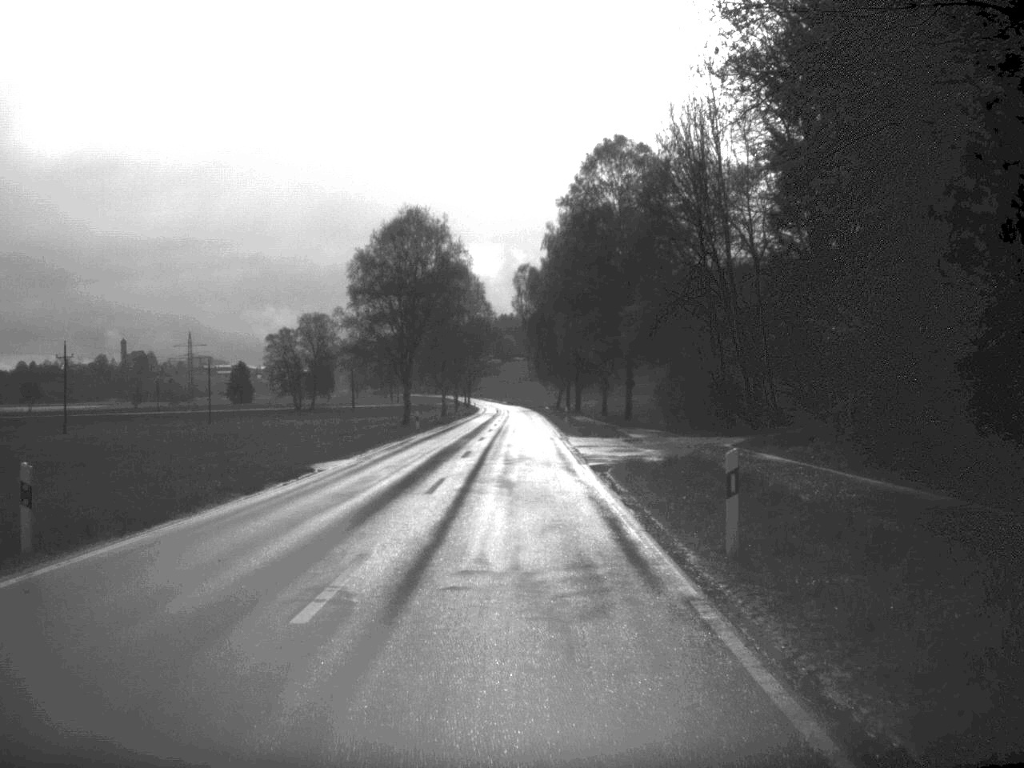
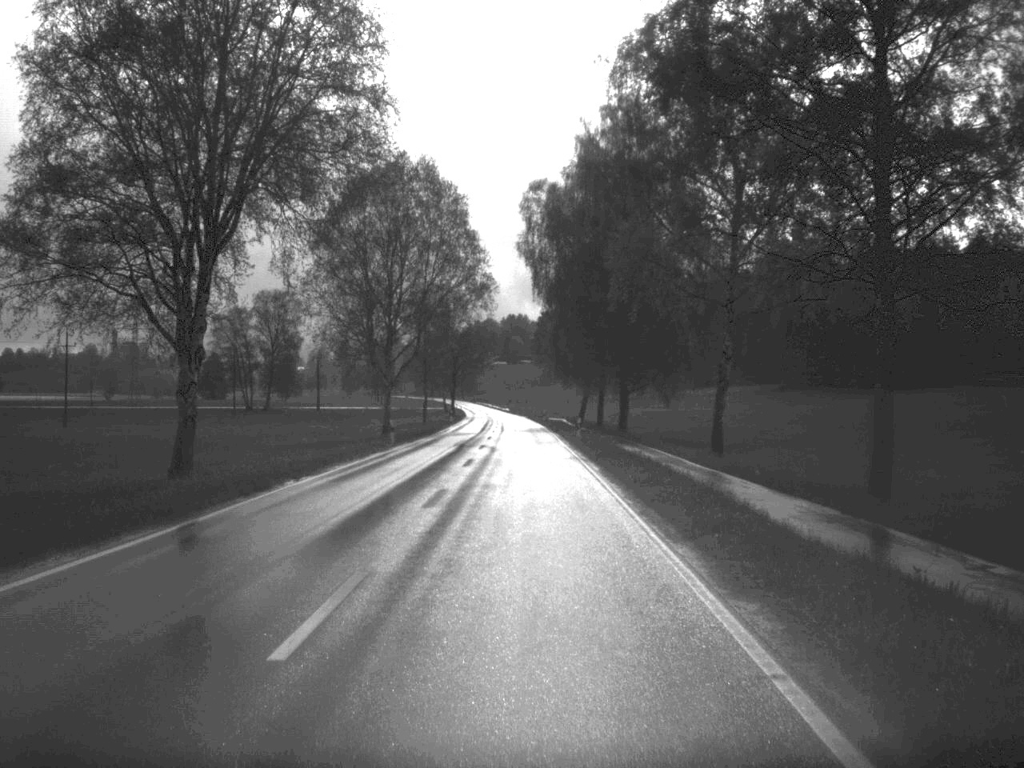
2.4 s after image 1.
(-0.3, +61.5) m; 0°
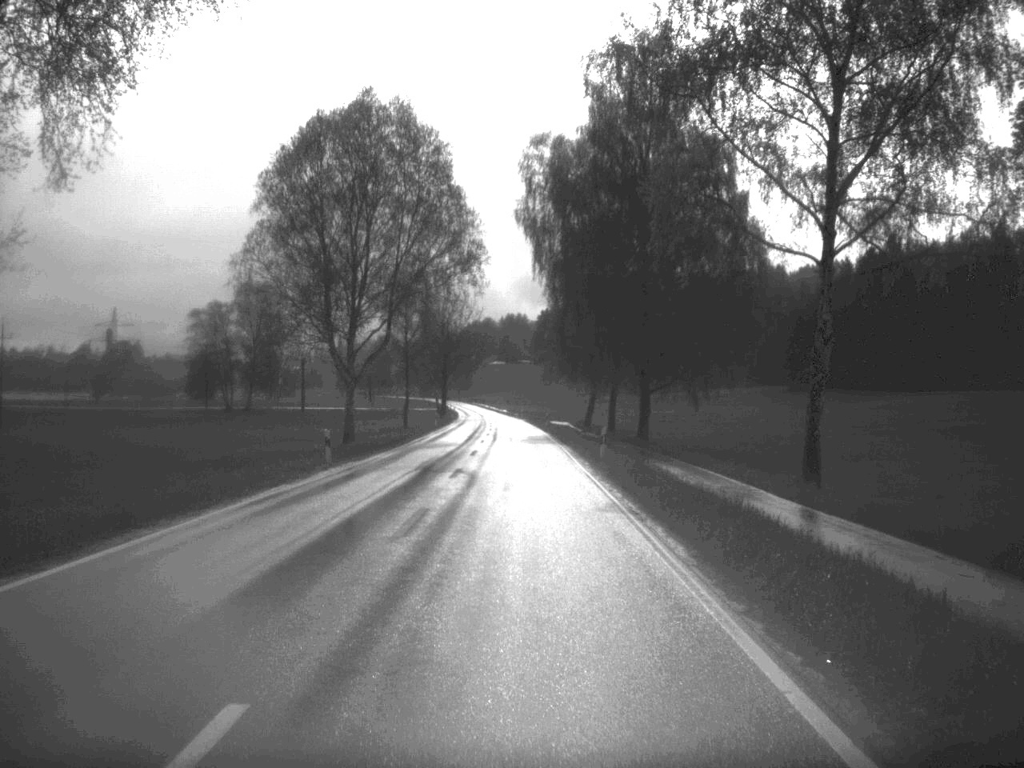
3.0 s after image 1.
(0.0, +16.0) m; 0°
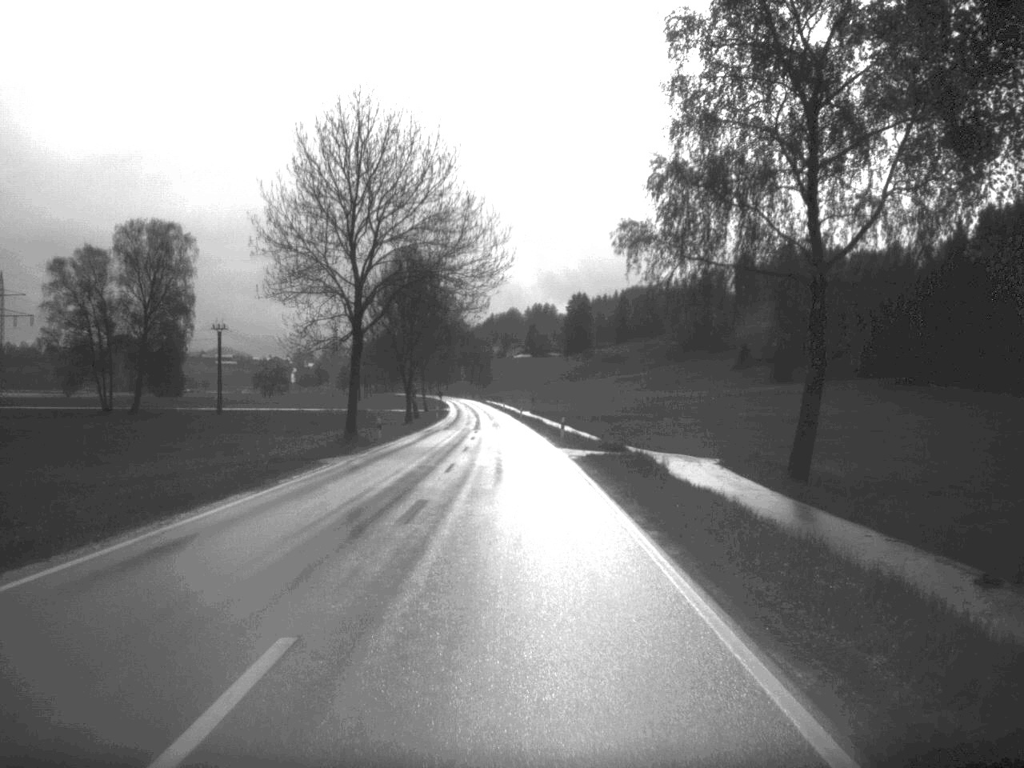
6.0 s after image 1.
(-0.8, +81.7) m; -1°
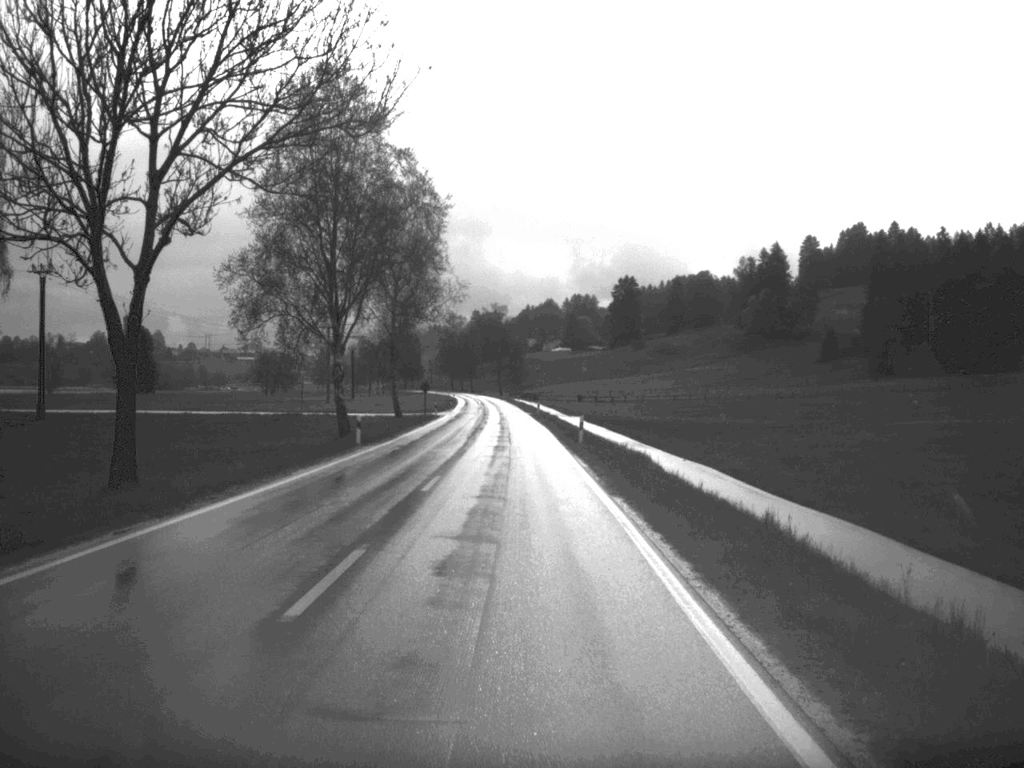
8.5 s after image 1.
(-1.1, +67.9) m; -2°
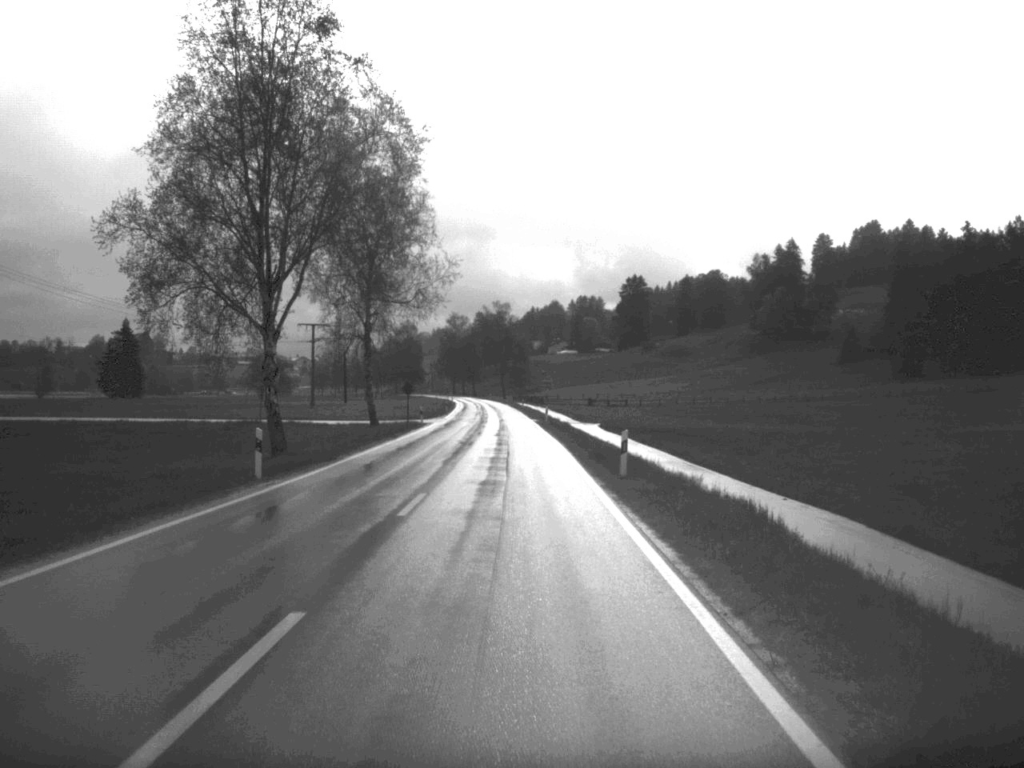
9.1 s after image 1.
(0.0, +16.2) m; 0°
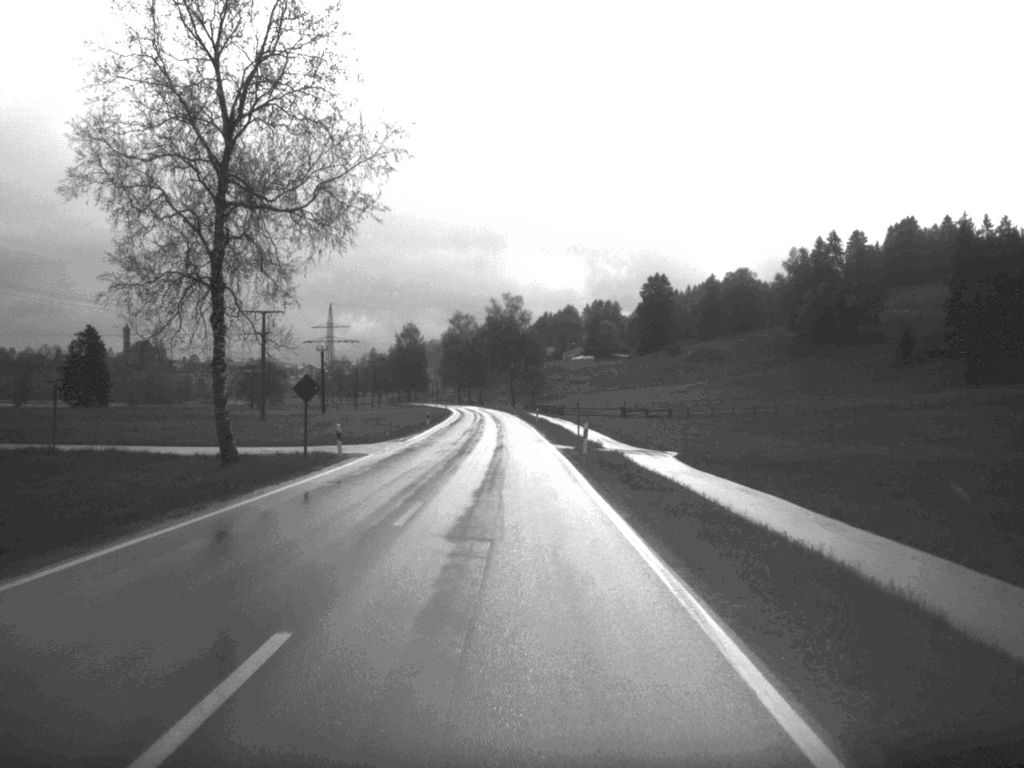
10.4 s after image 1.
(-0.2, +36.3) m; -1°
